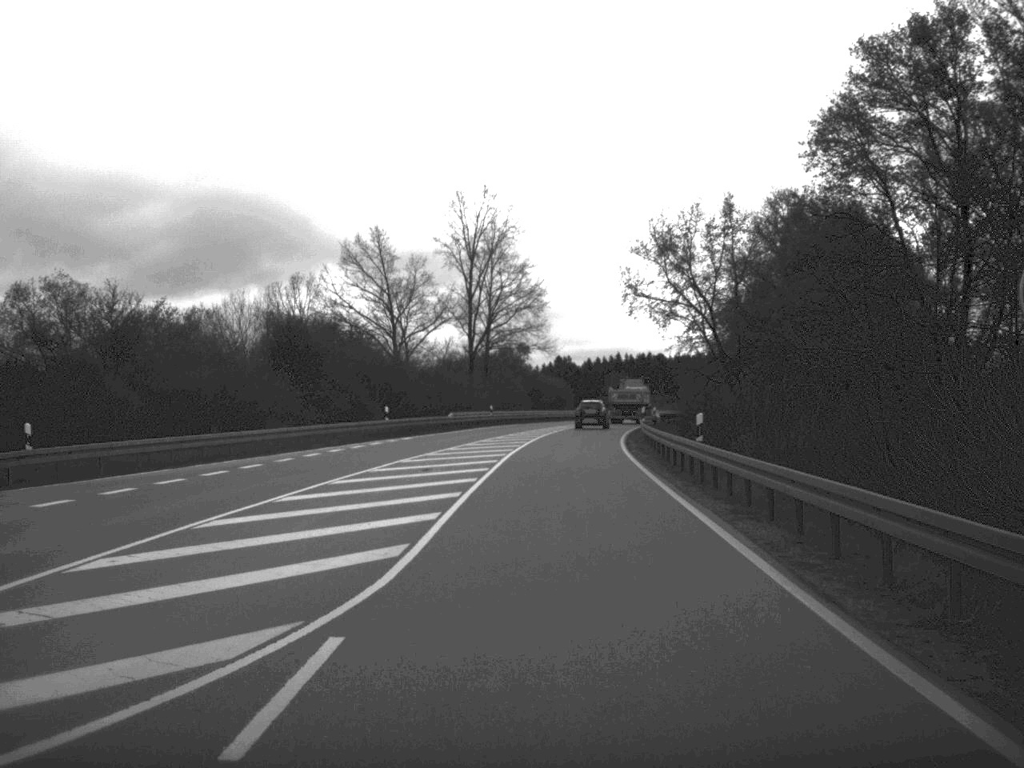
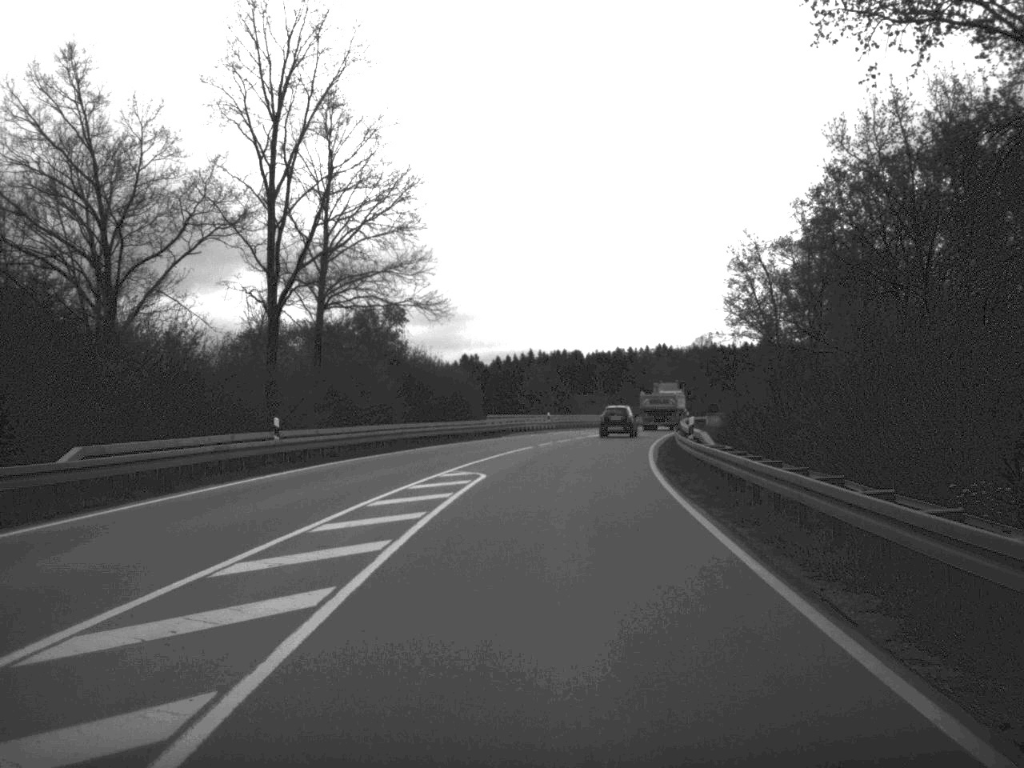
(+1.6, +49.0) m; +4°
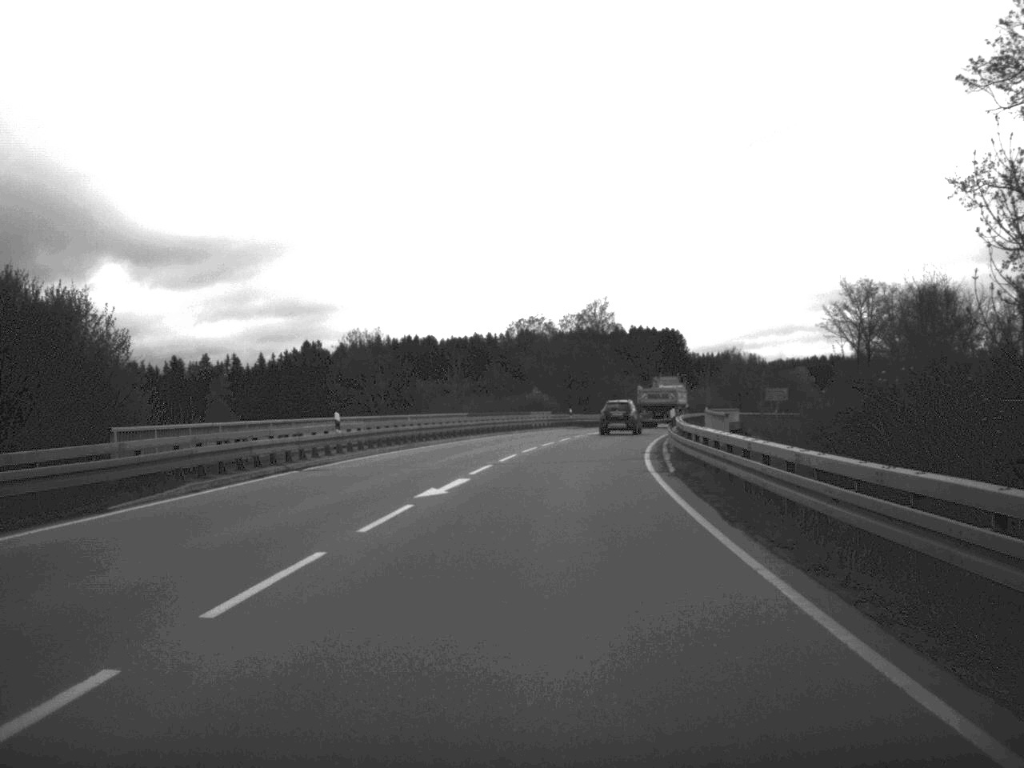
(+2.5, +47.6) m; +6°
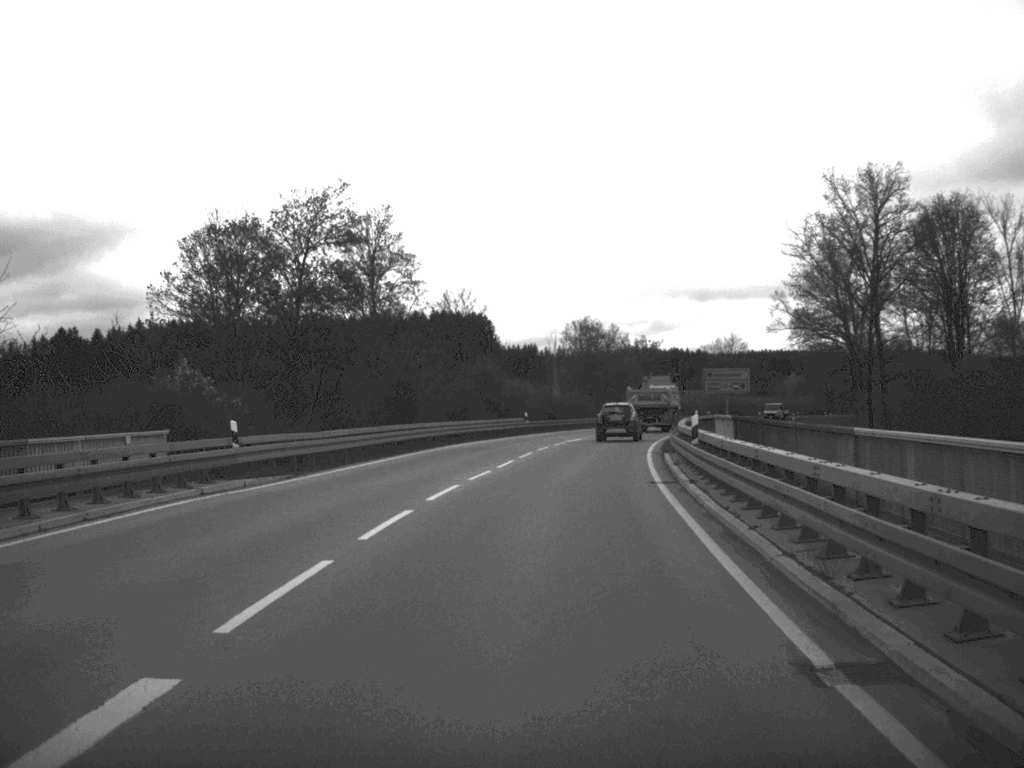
(+4.6, +59.2) m; +9°
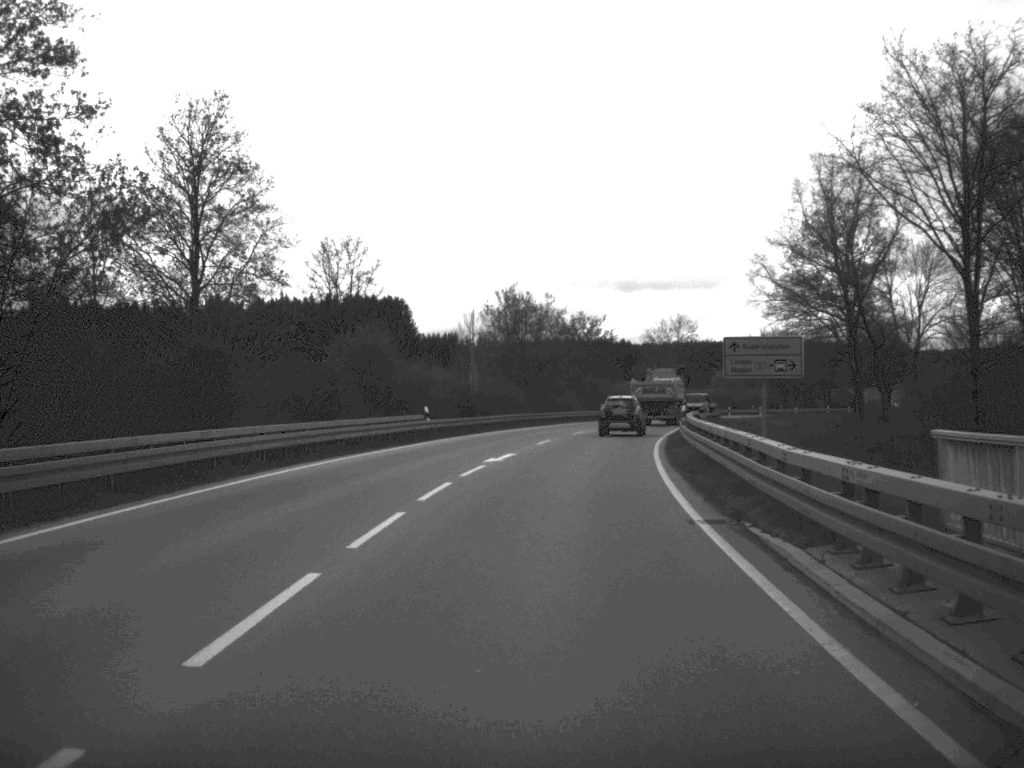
(+0.7, +24.7) m; +3°
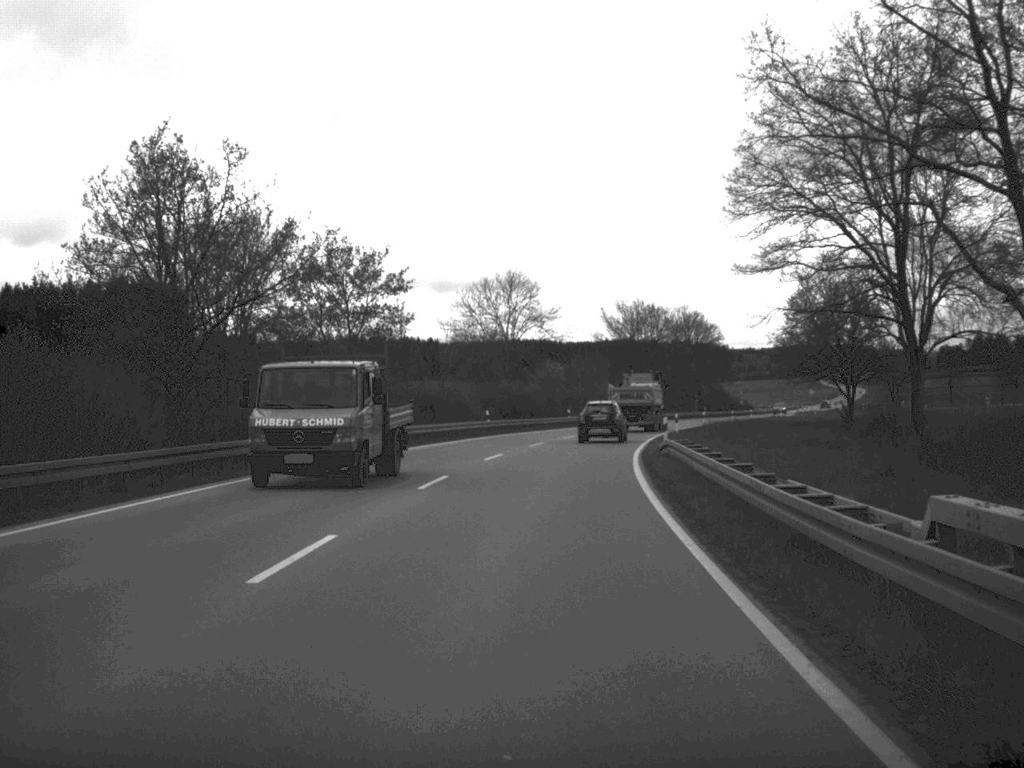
(+4.4, +55.1) m; +8°
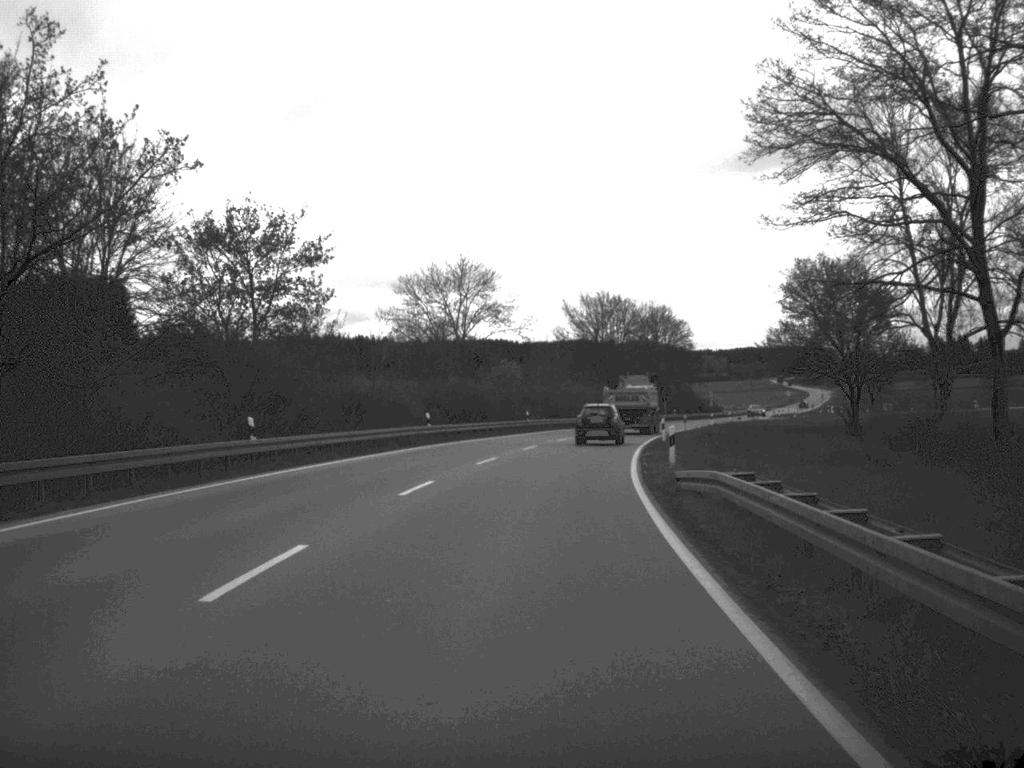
(+0.2, +12.9) m; +2°
